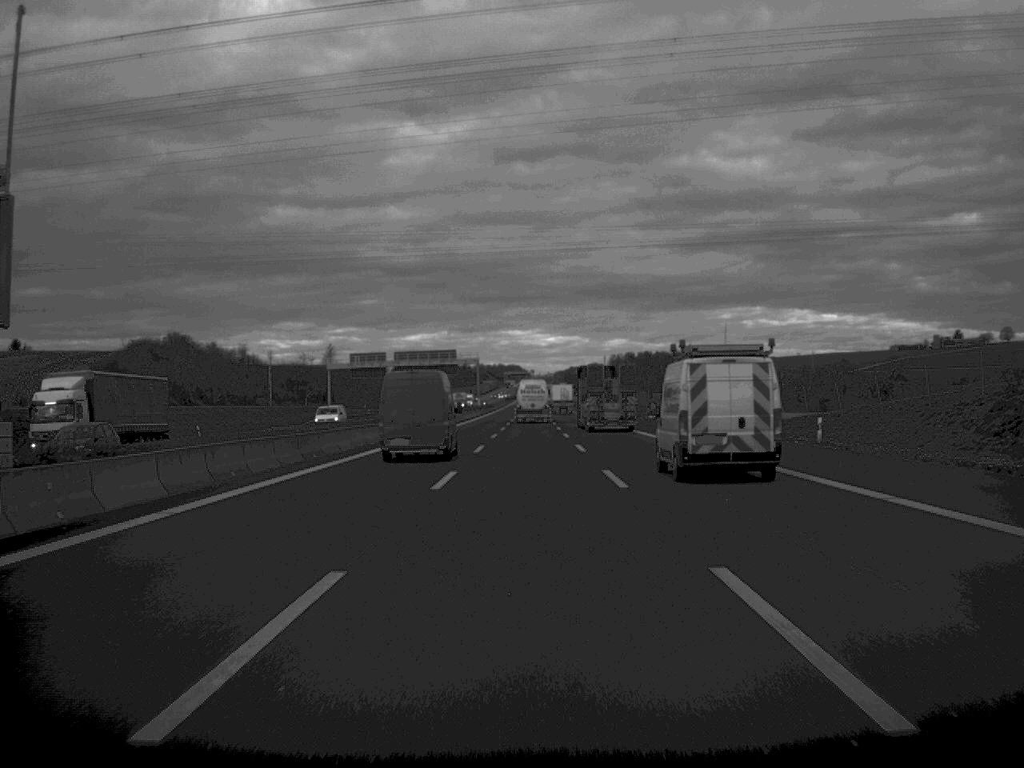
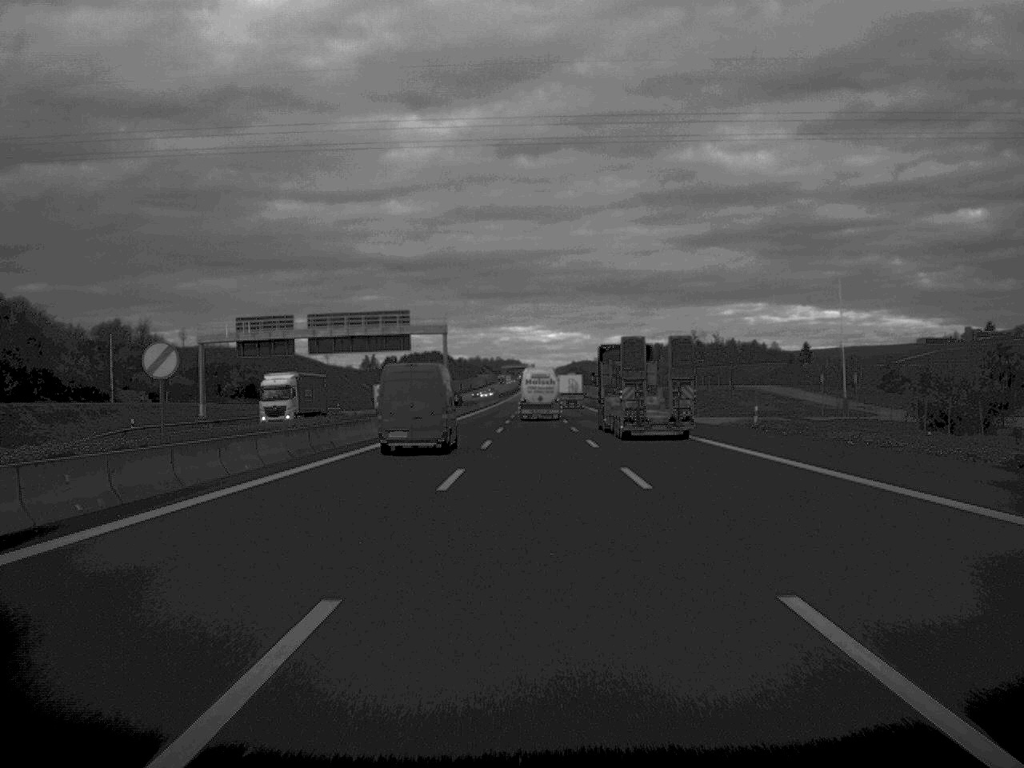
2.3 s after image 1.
(0.0, +73.0) m; 0°
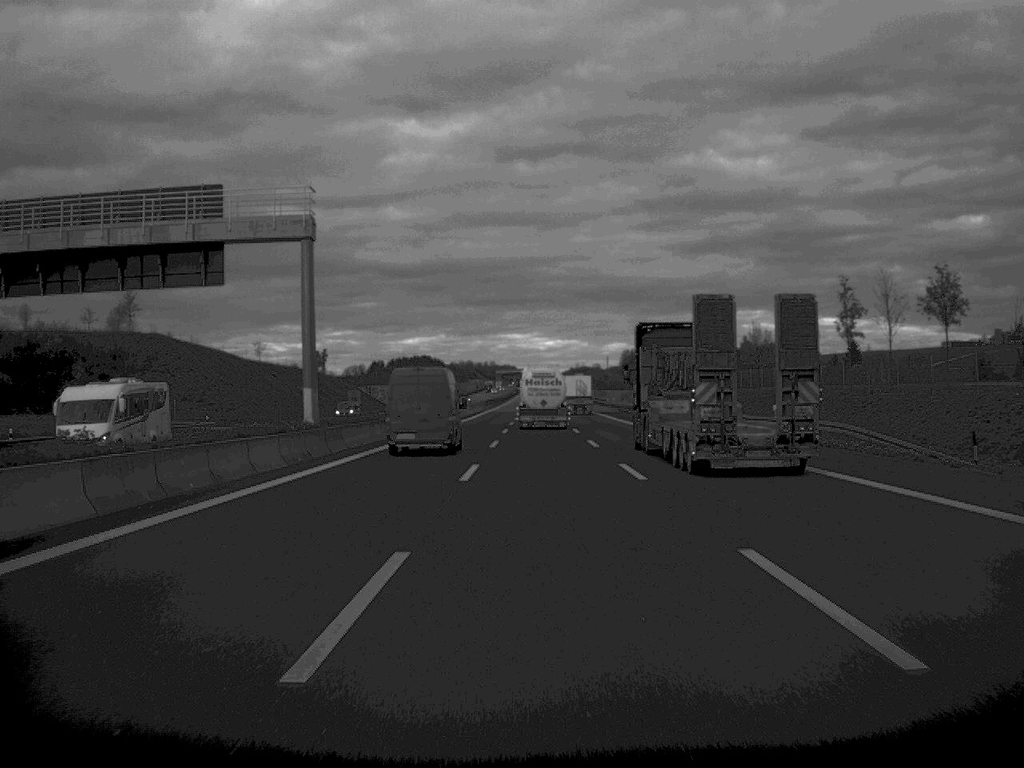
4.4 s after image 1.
(+0.1, +68.1) m; 0°
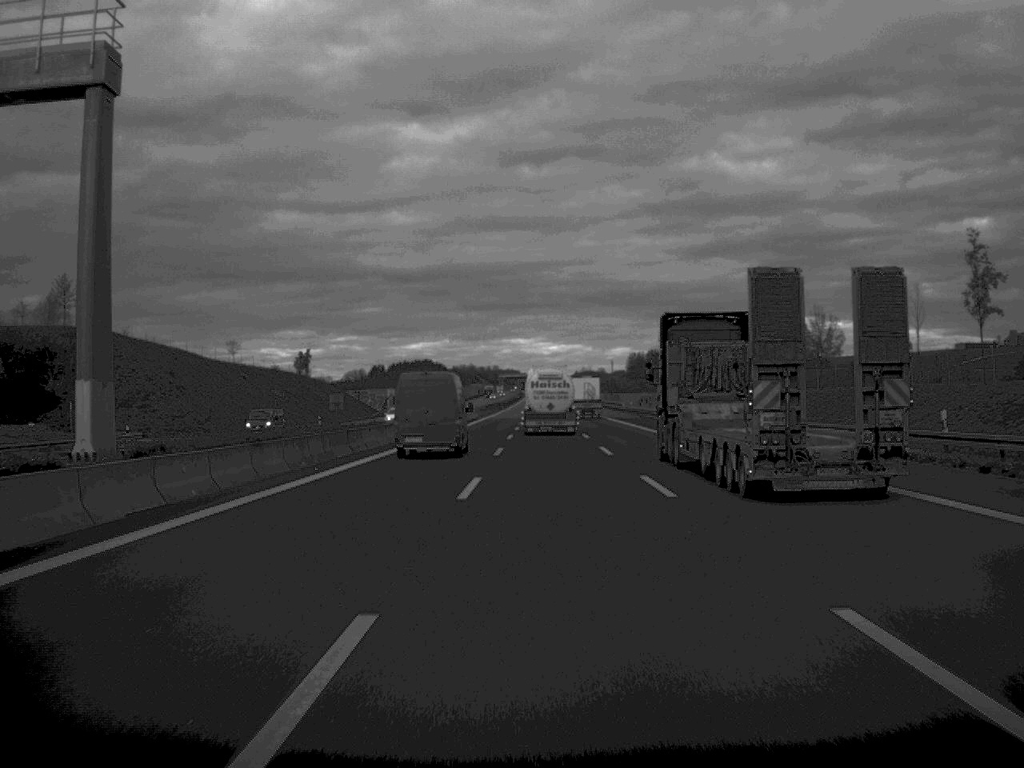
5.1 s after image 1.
(0.0, +21.7) m; 0°
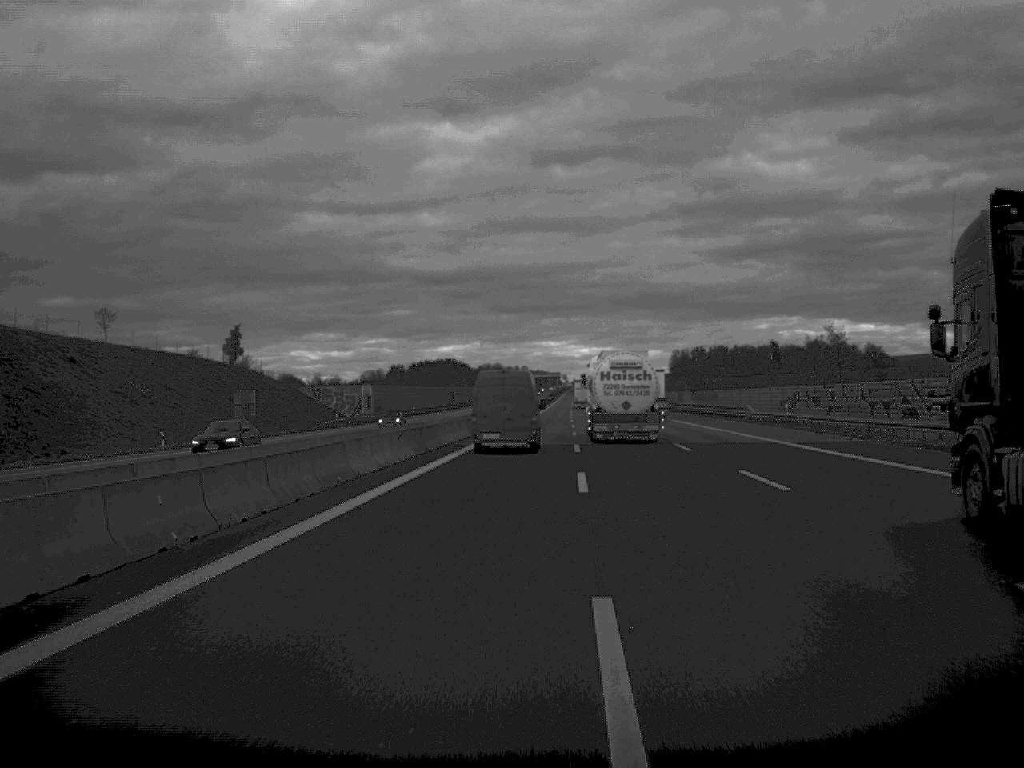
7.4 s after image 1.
(-0.9, +71.3) m; -1°
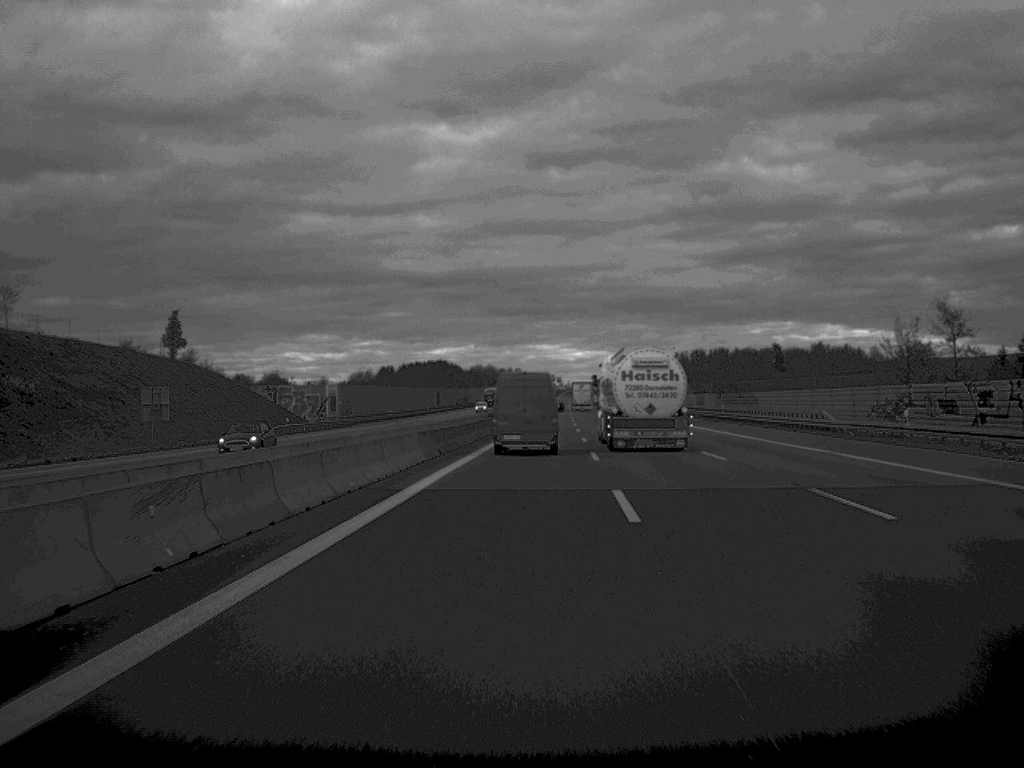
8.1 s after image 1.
(+0.1, +22.3) m; 0°
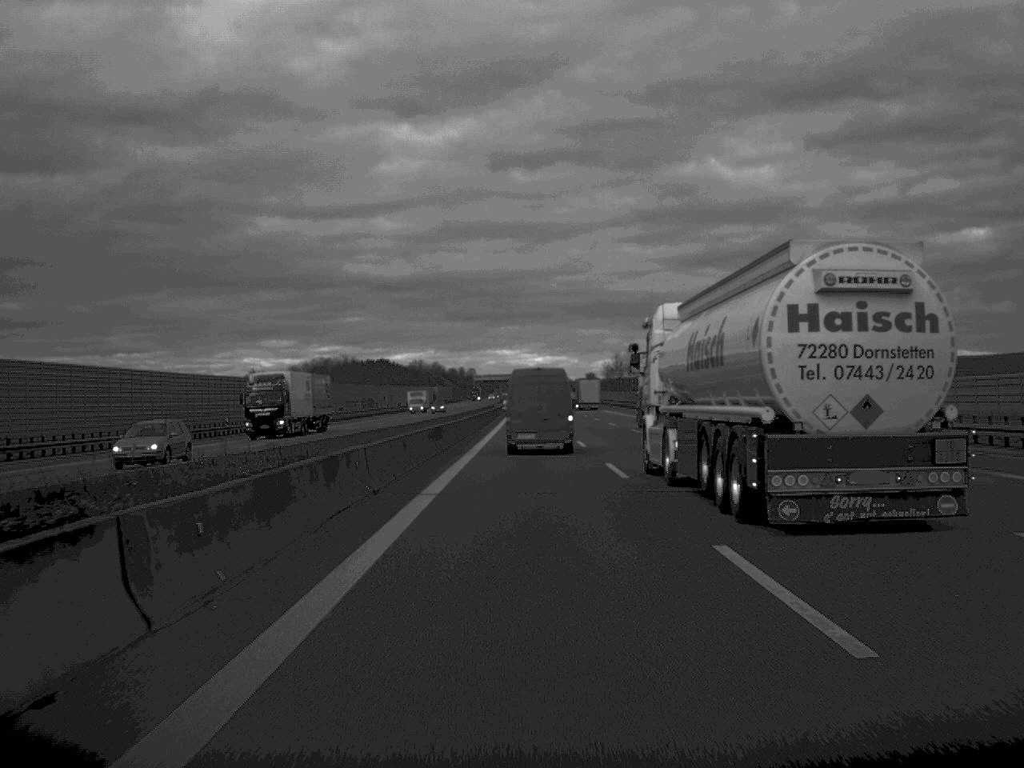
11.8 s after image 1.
(+2.1, +116.9) m; +2°
